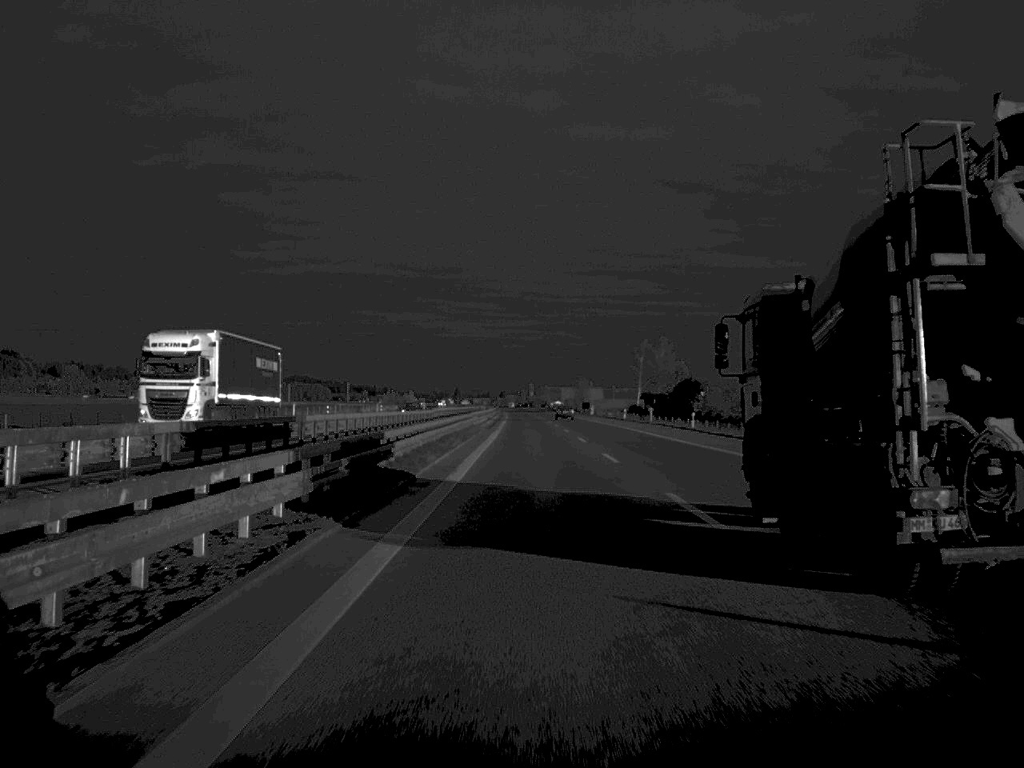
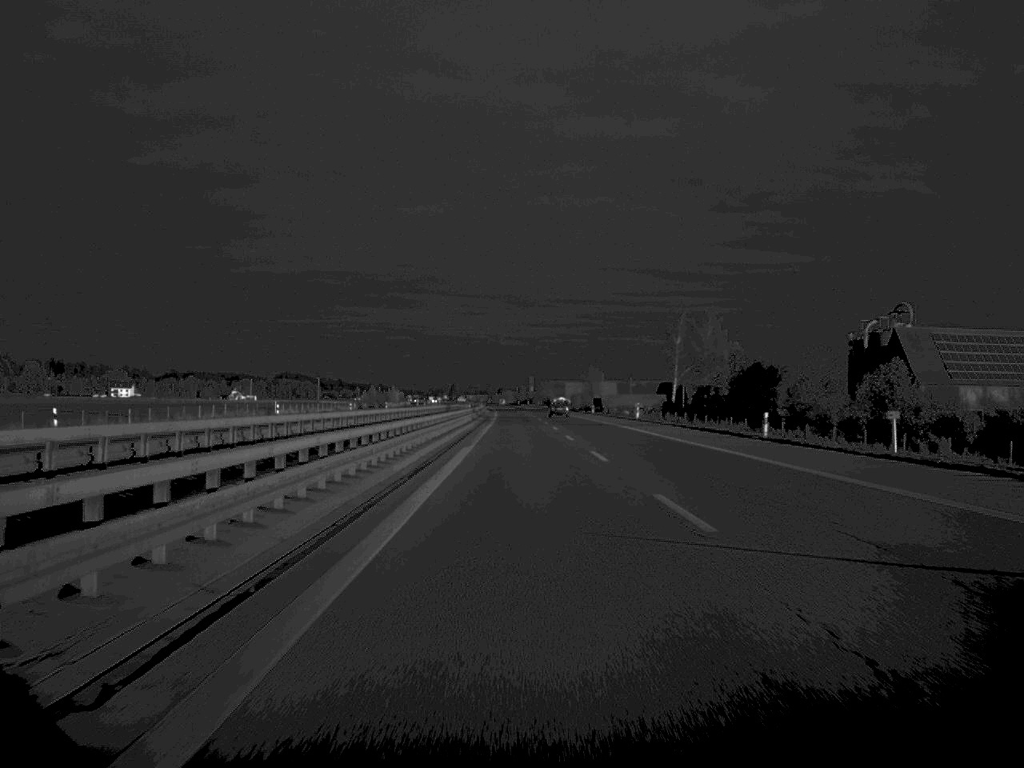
(0.0, +72.0) m; 0°
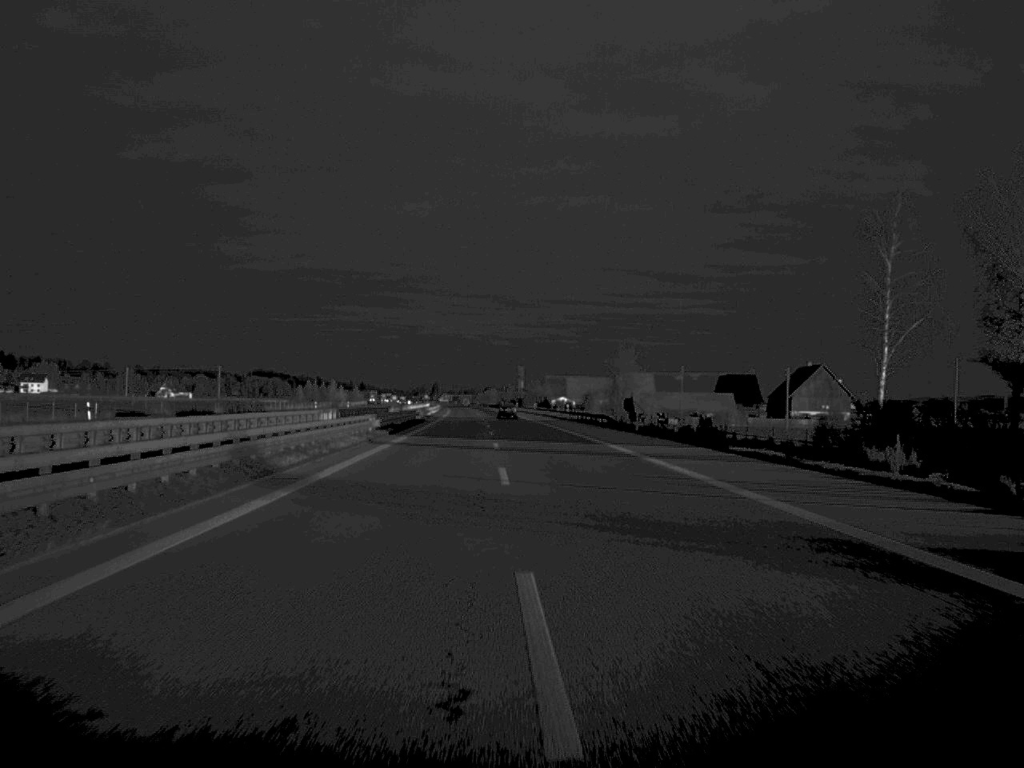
(+0.3, +134.5) m; 0°
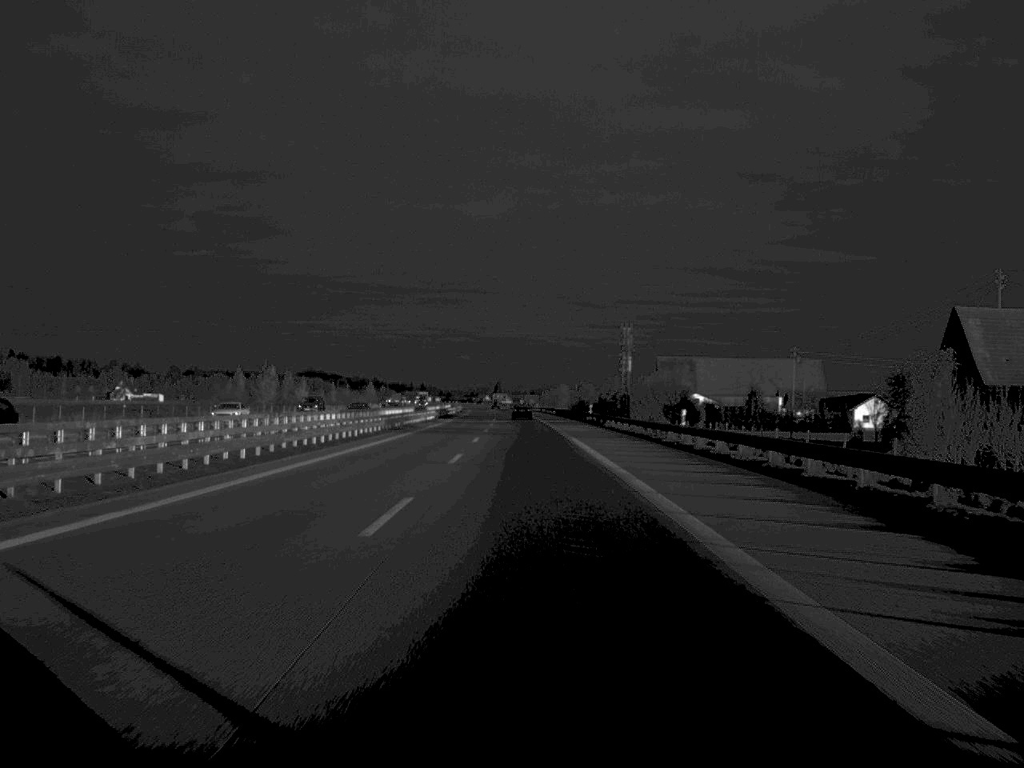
(-4.9, +169.8) m; -3°
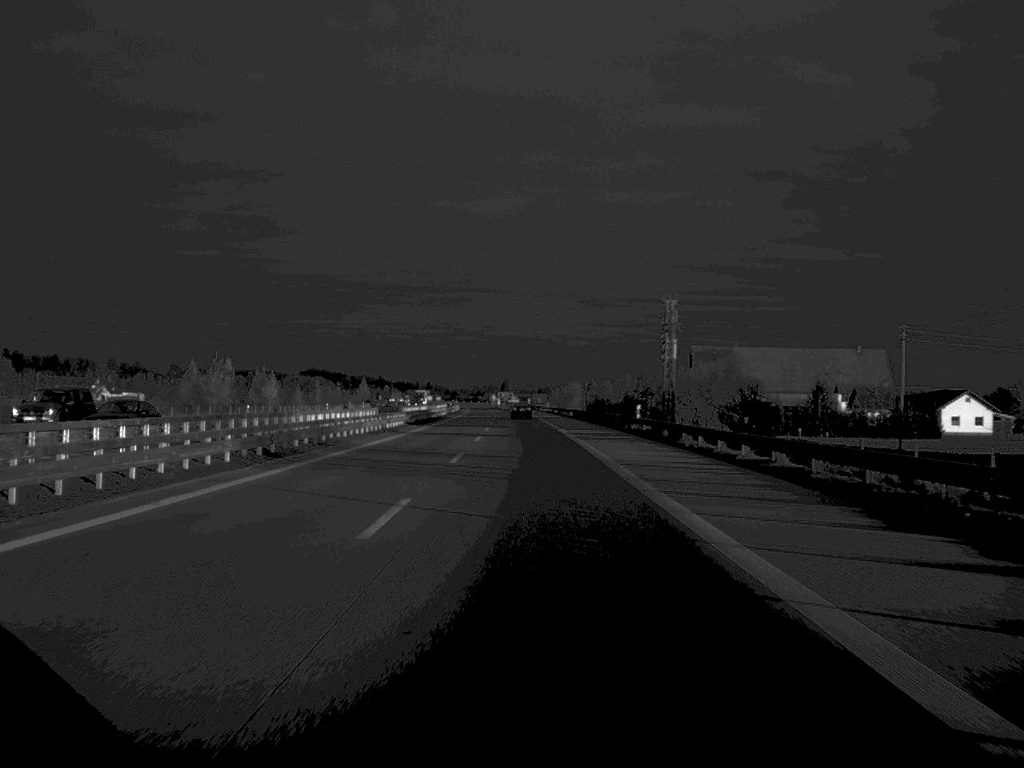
(-0.1, +35.3) m; 0°
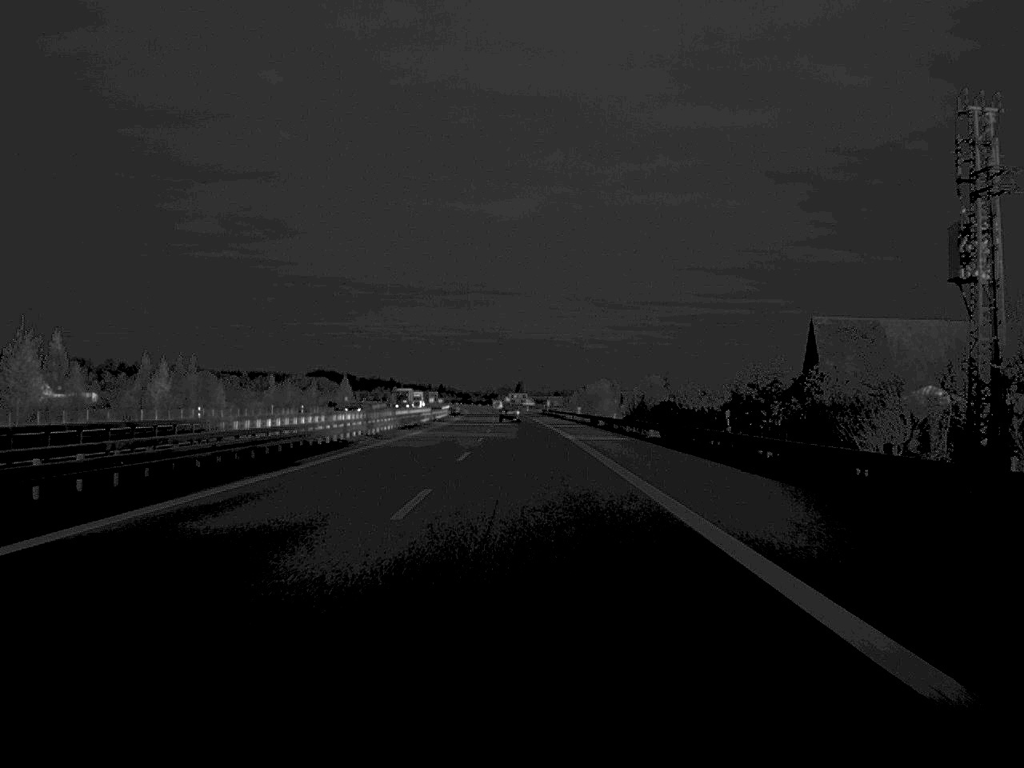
(-0.4, +69.0) m; -1°
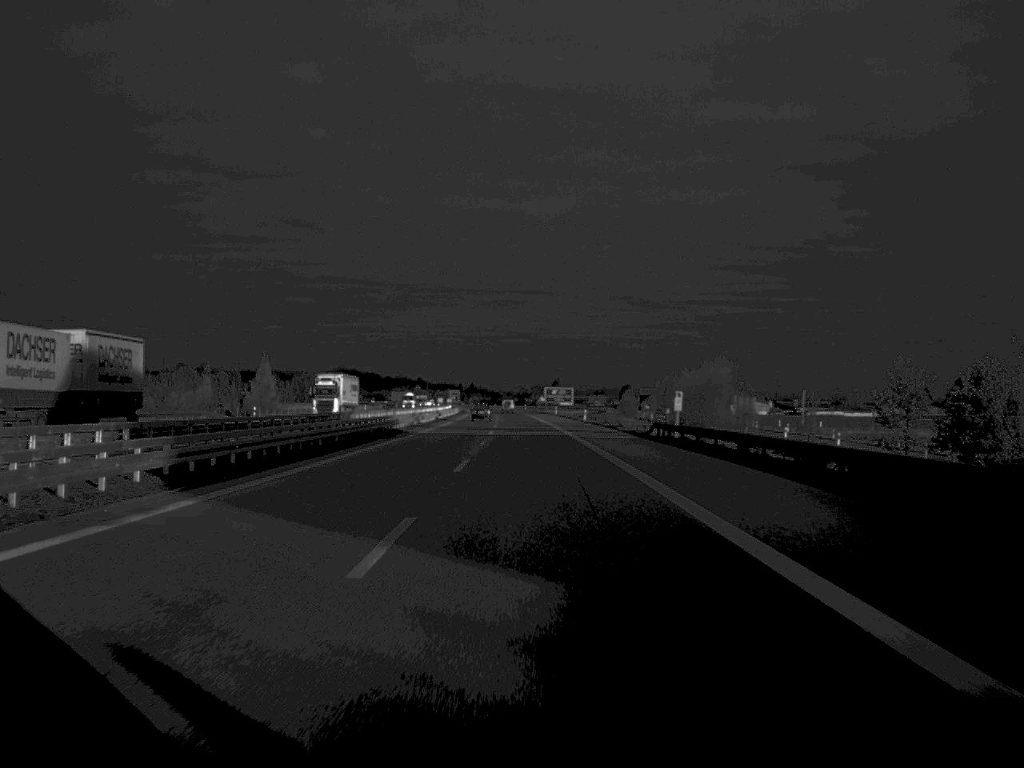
(-1.8, +131.1) m; -2°
